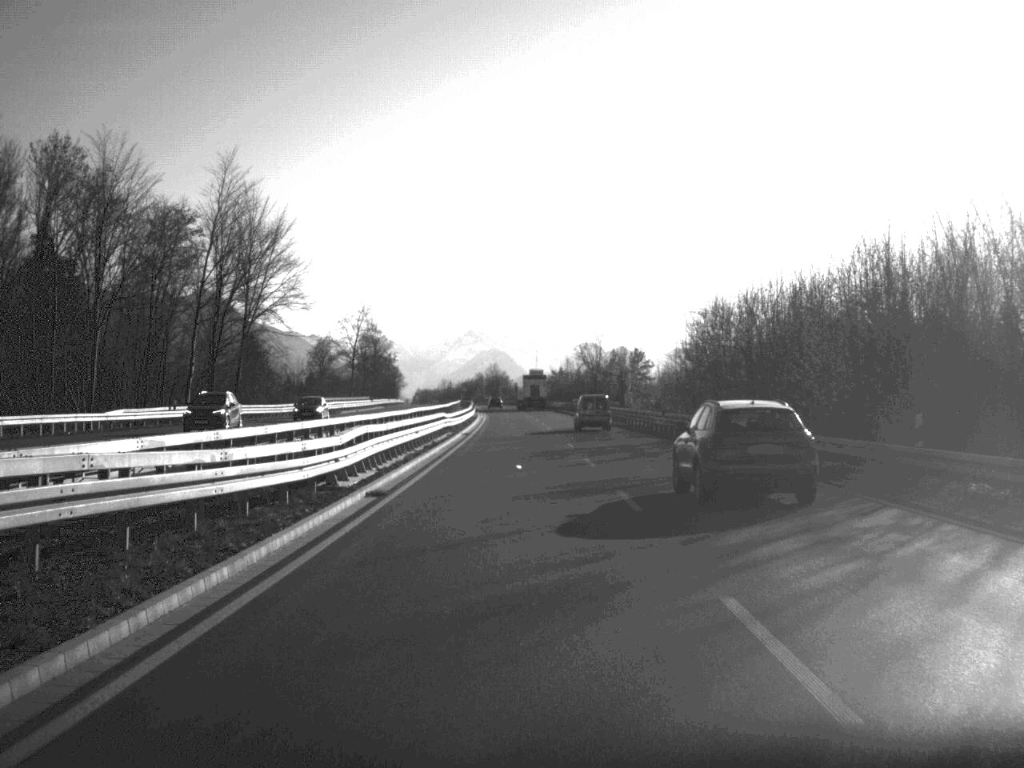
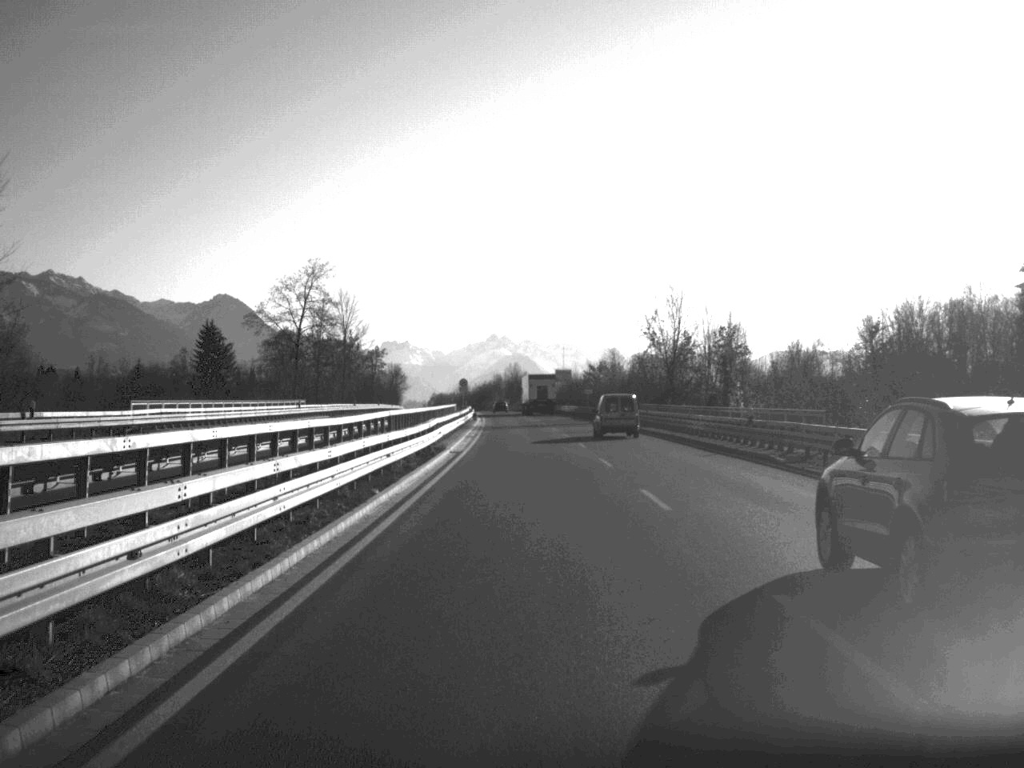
(-0.6, +59.6) m; -1°
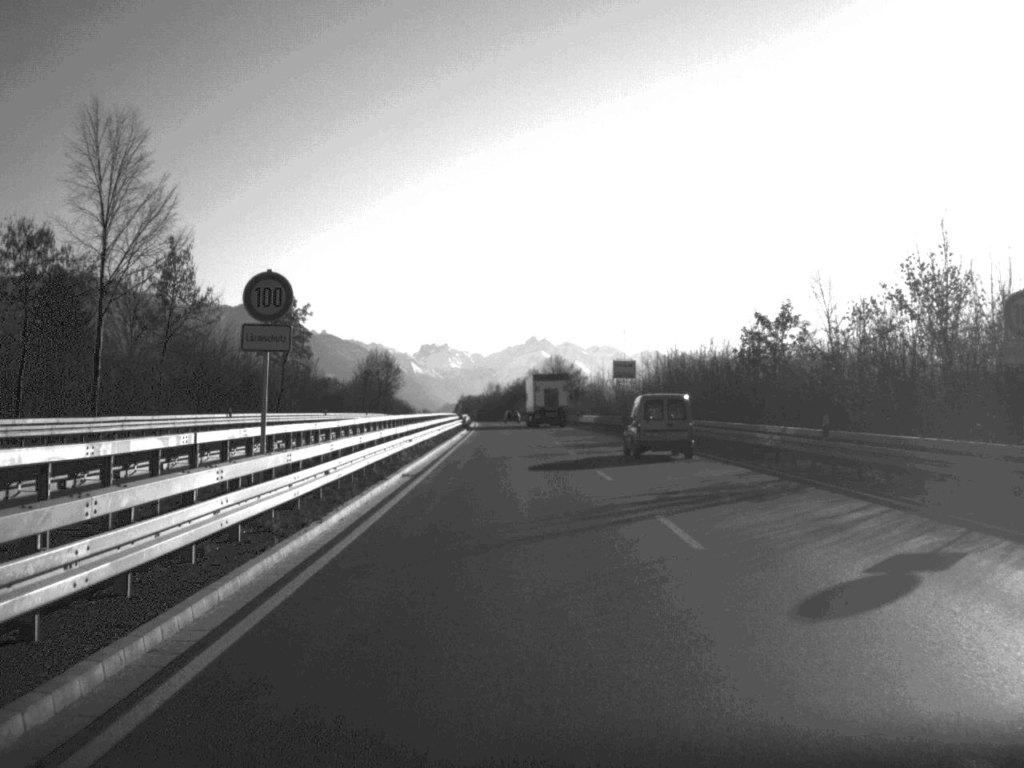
(-1.4, +100.1) m; -2°
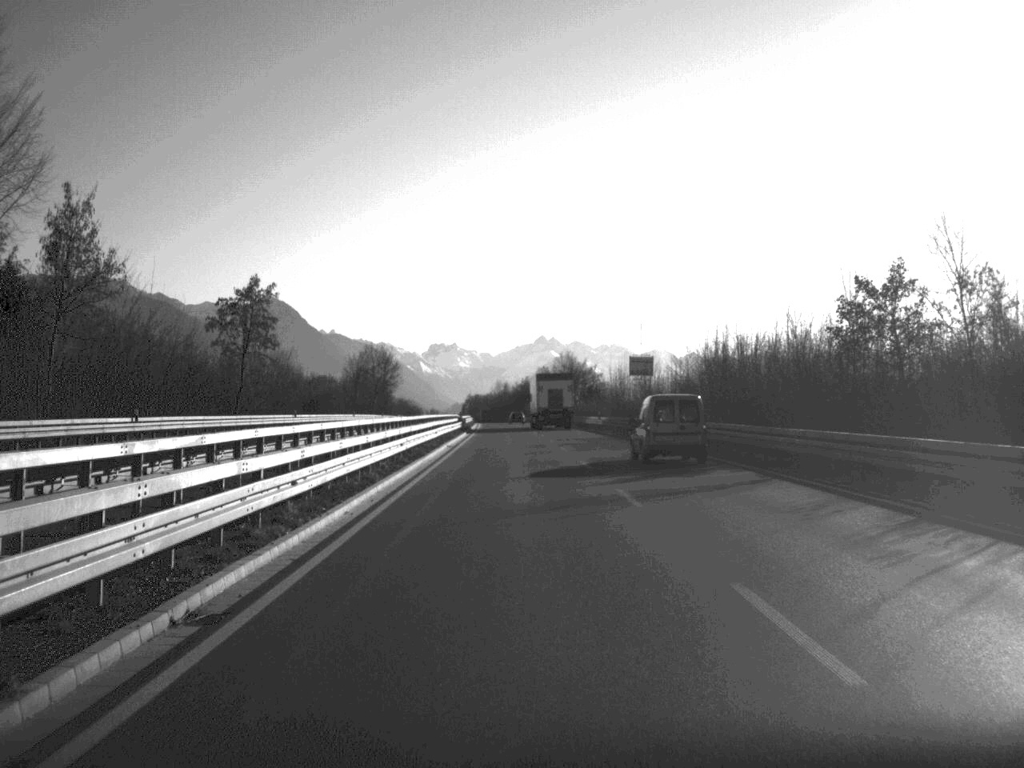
(-0.1, +18.3) m; 0°
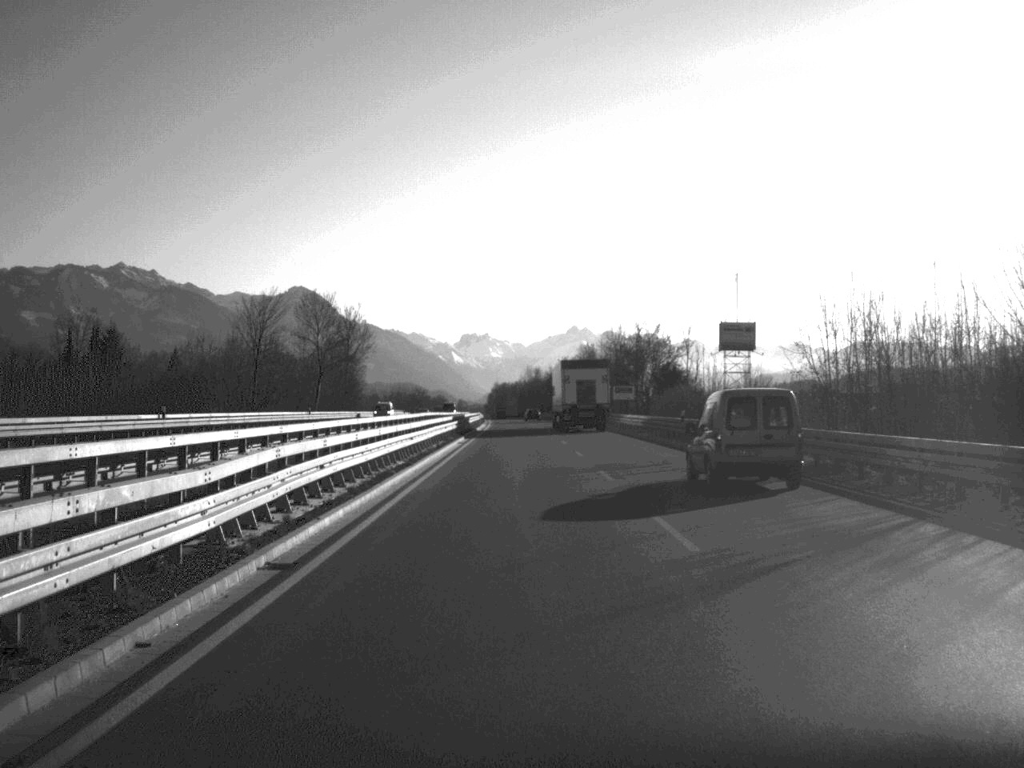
(-1.1, +77.3) m; -1°
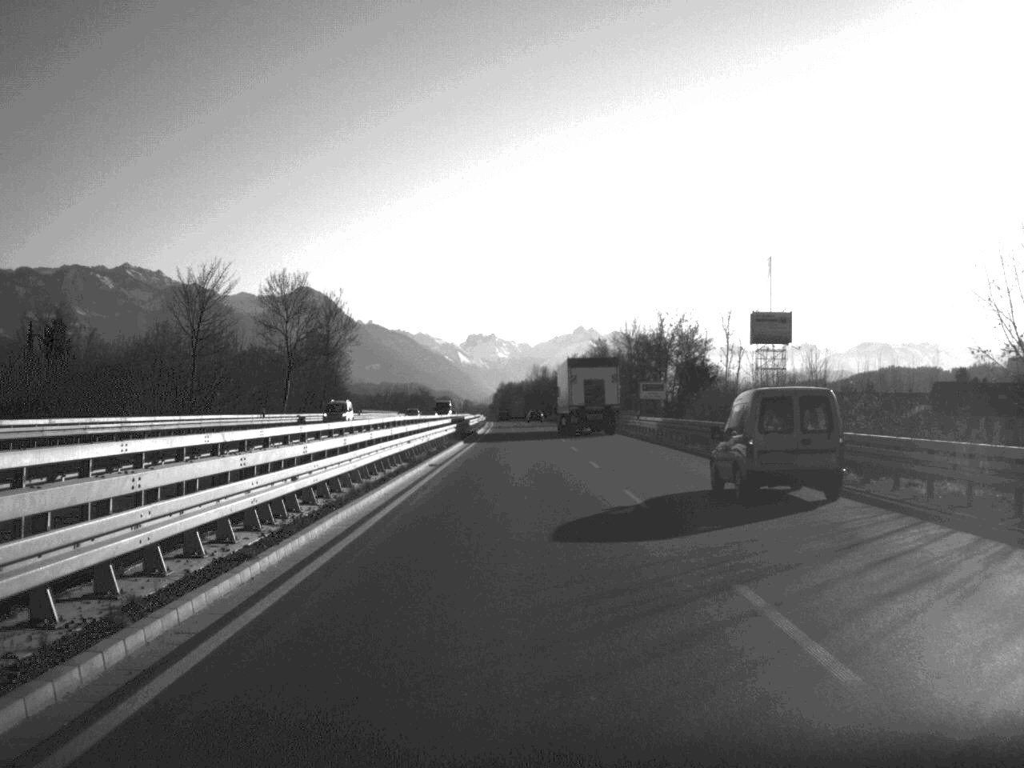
(0.0, +18.3) m; 0°
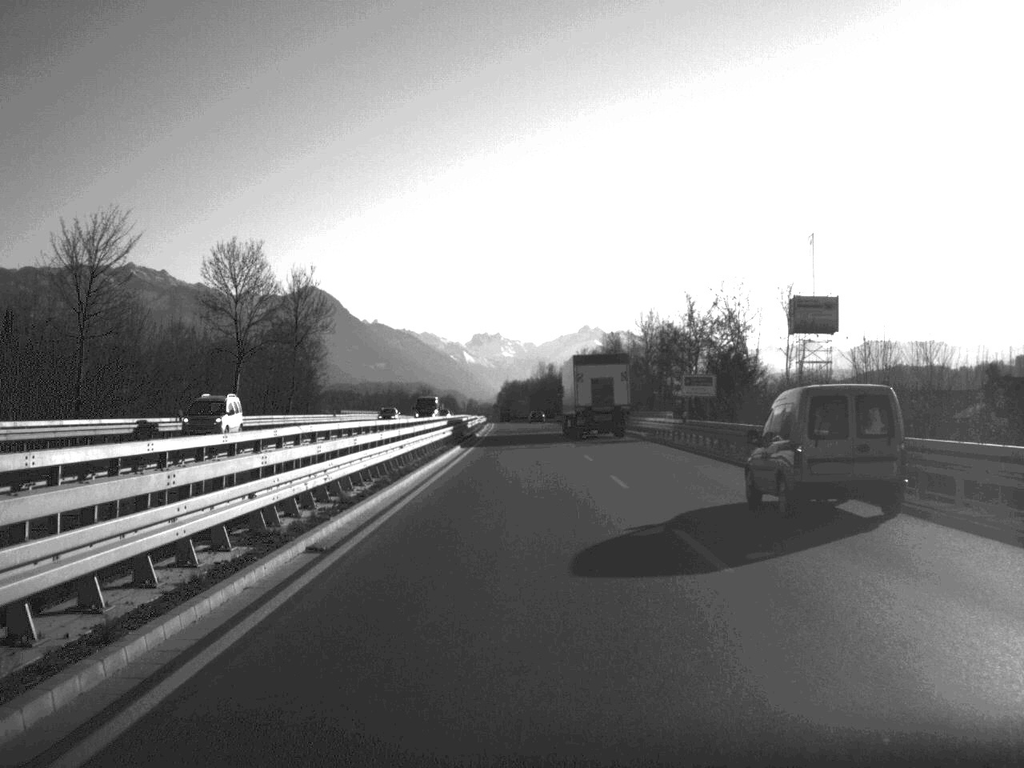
(0.0, +19.2) m; 0°
